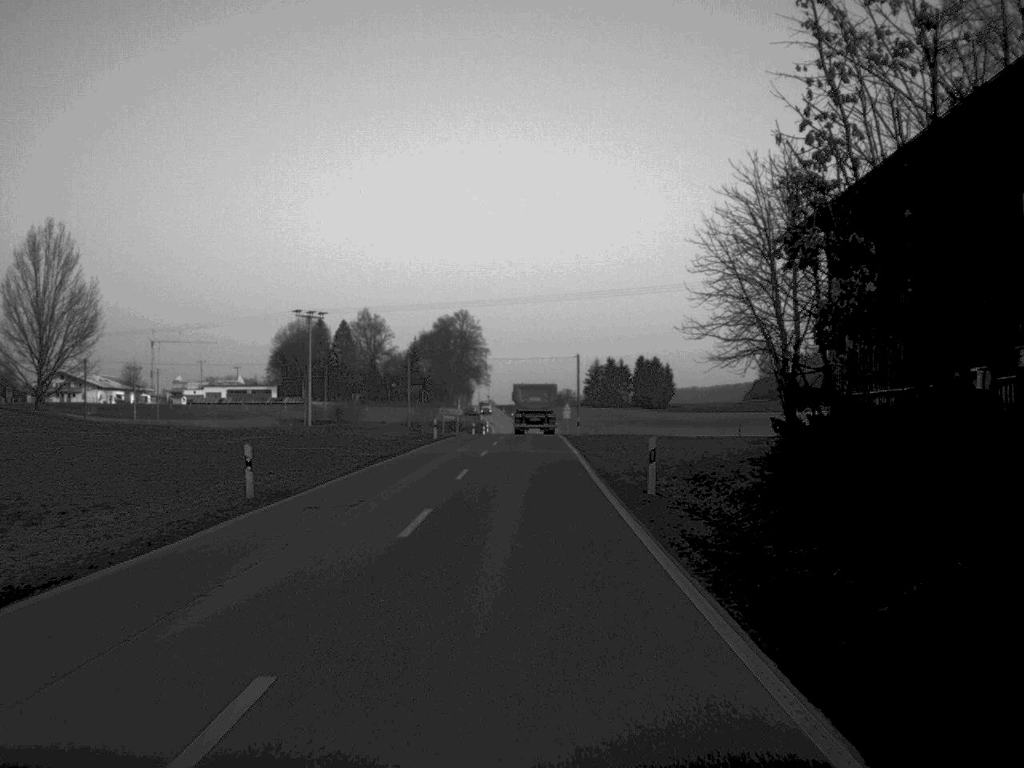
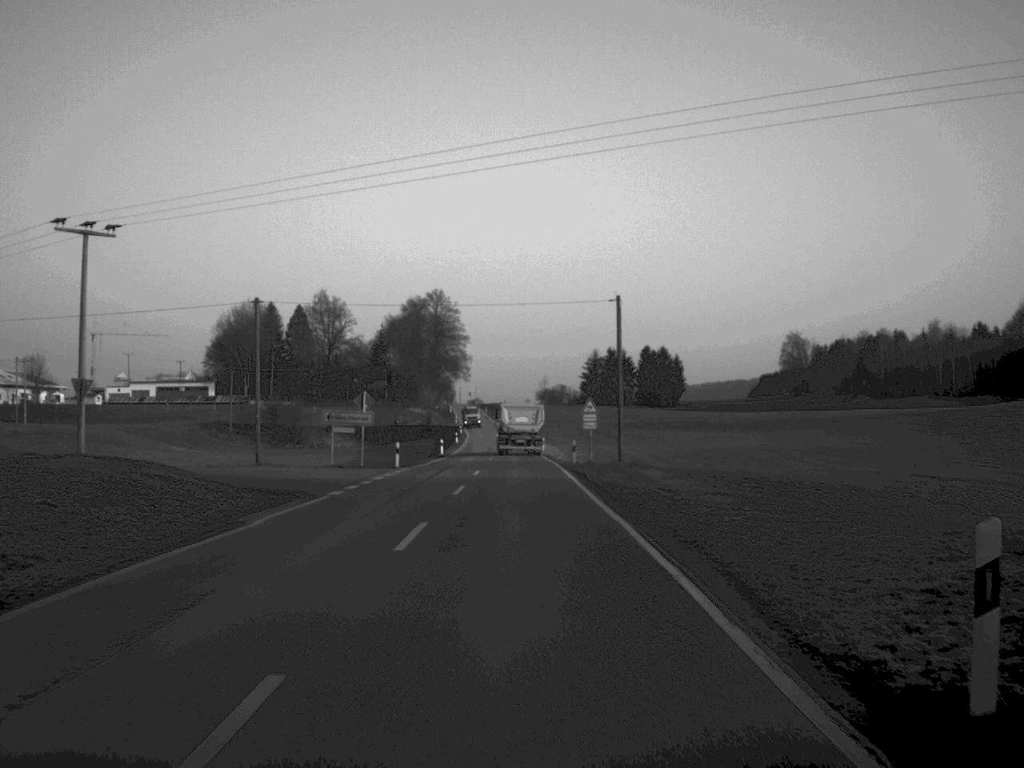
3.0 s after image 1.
(+0.3, +57.5) m; +1°
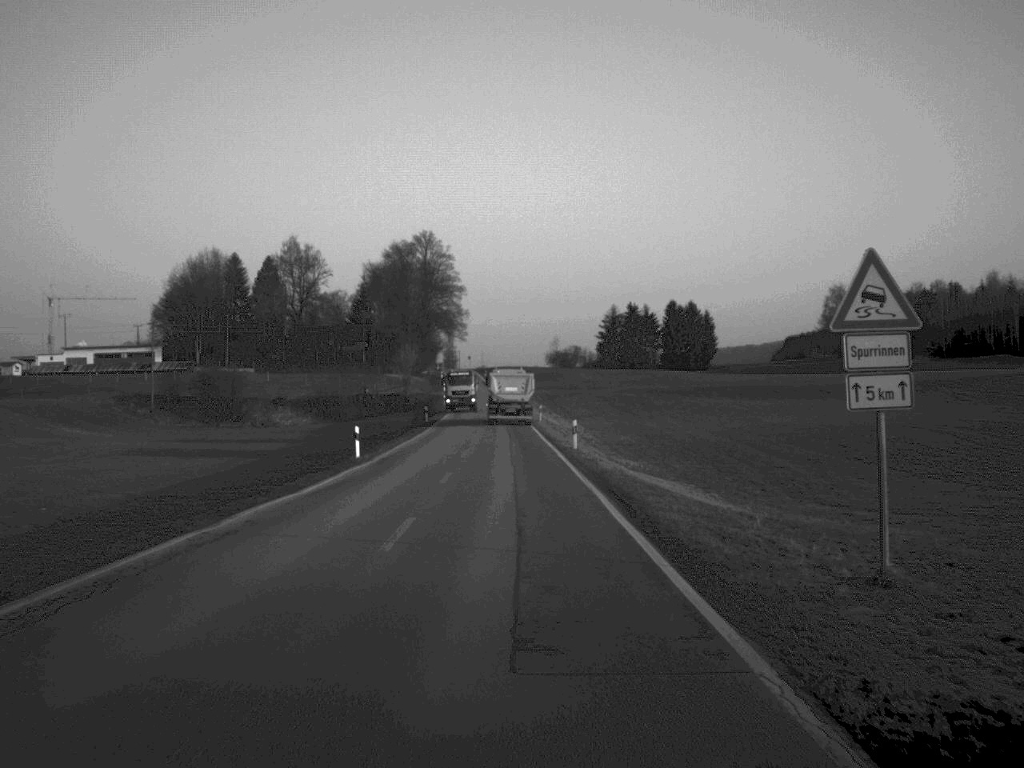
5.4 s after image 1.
(-0.1, +47.8) m; 0°
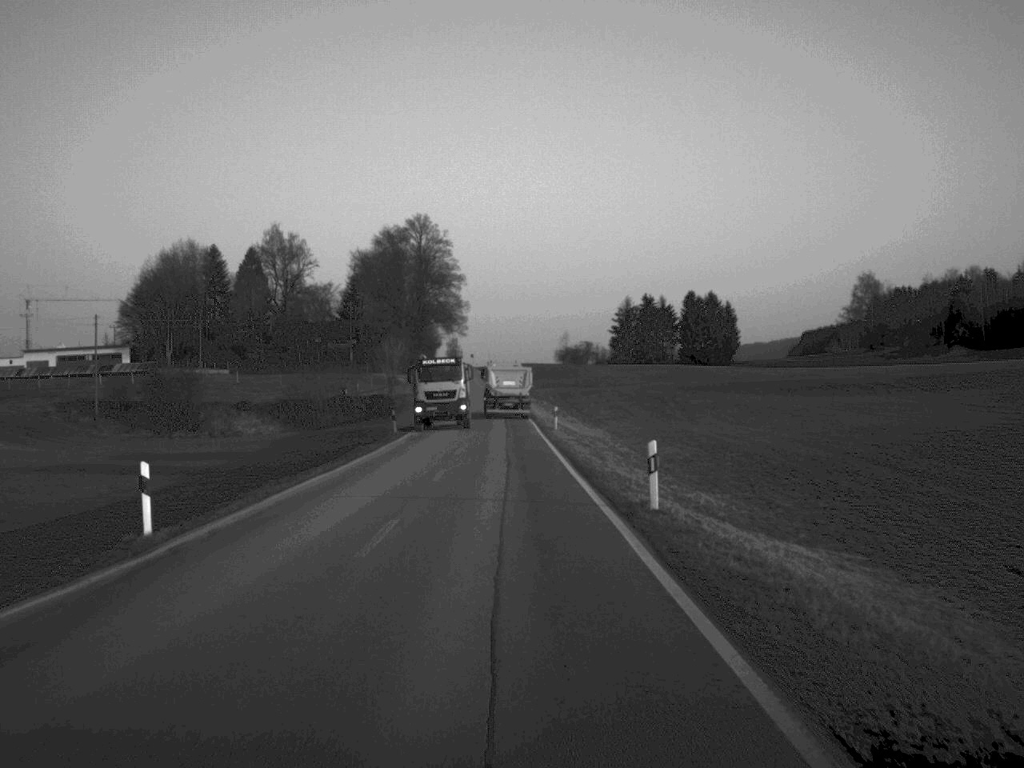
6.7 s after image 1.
(-0.1, +24.0) m; 0°
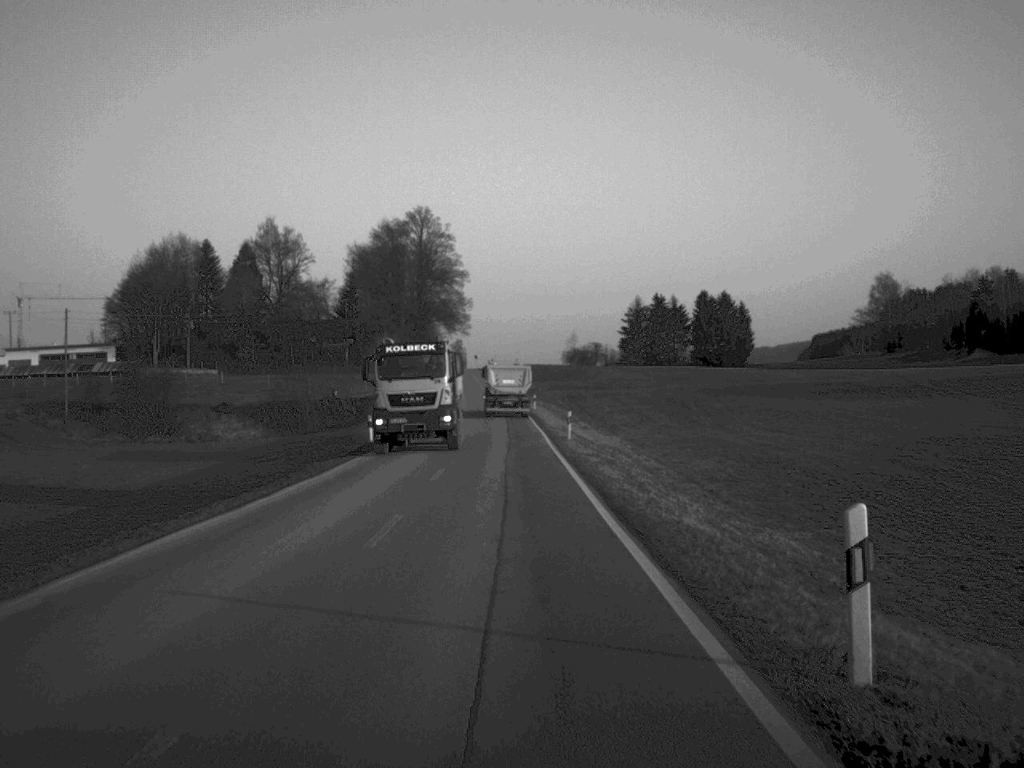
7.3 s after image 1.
(0.0, +11.0) m; 0°
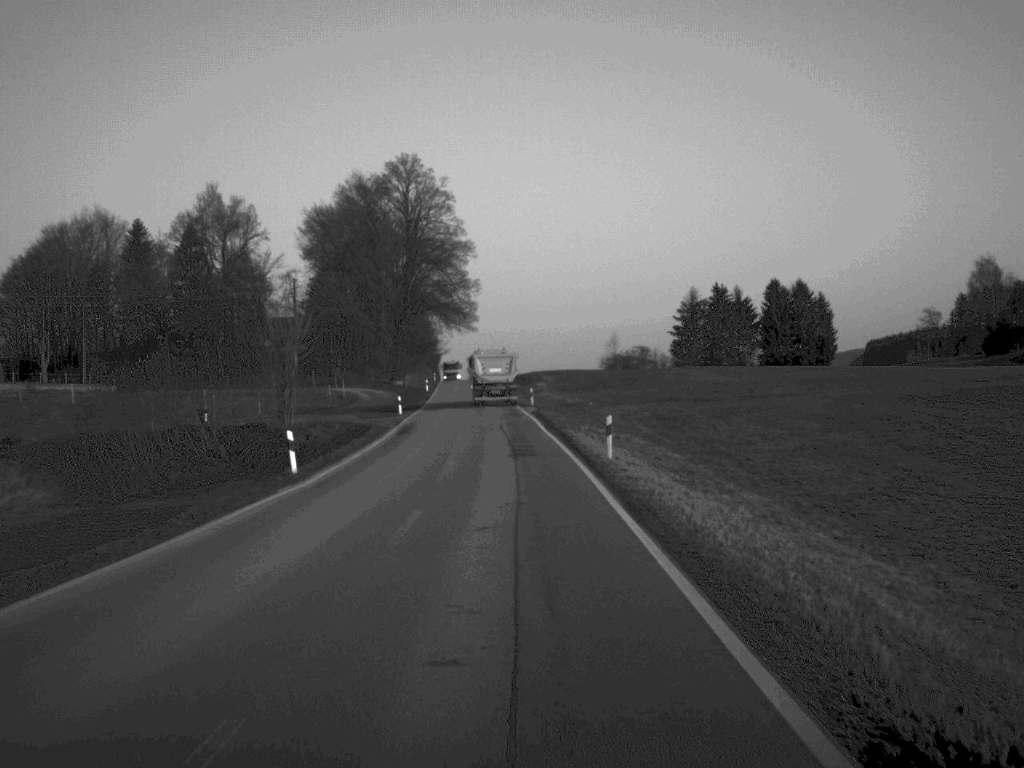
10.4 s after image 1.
(-0.7, +57.3) m; -1°
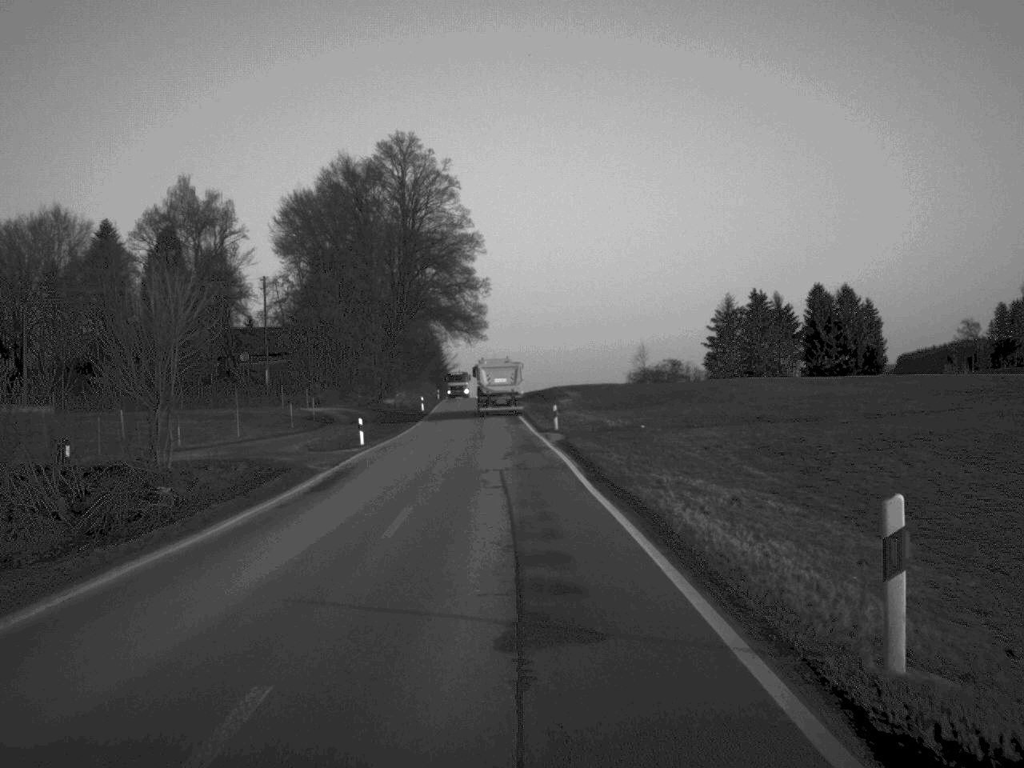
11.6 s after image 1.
(-0.1, +21.9) m; -1°
